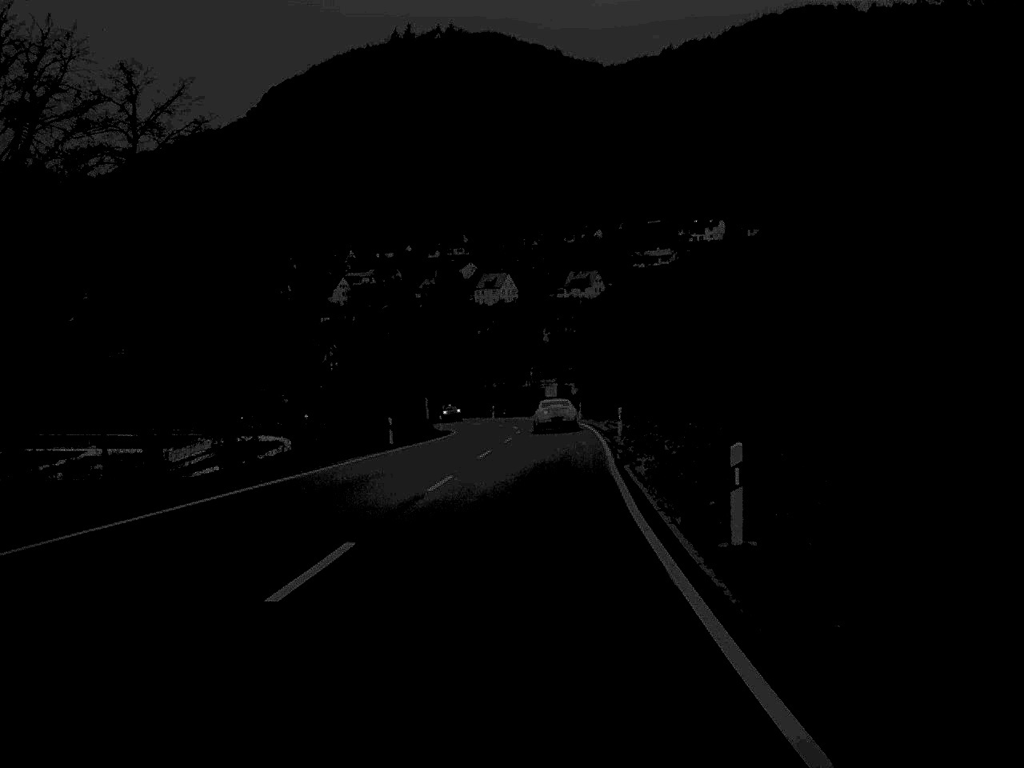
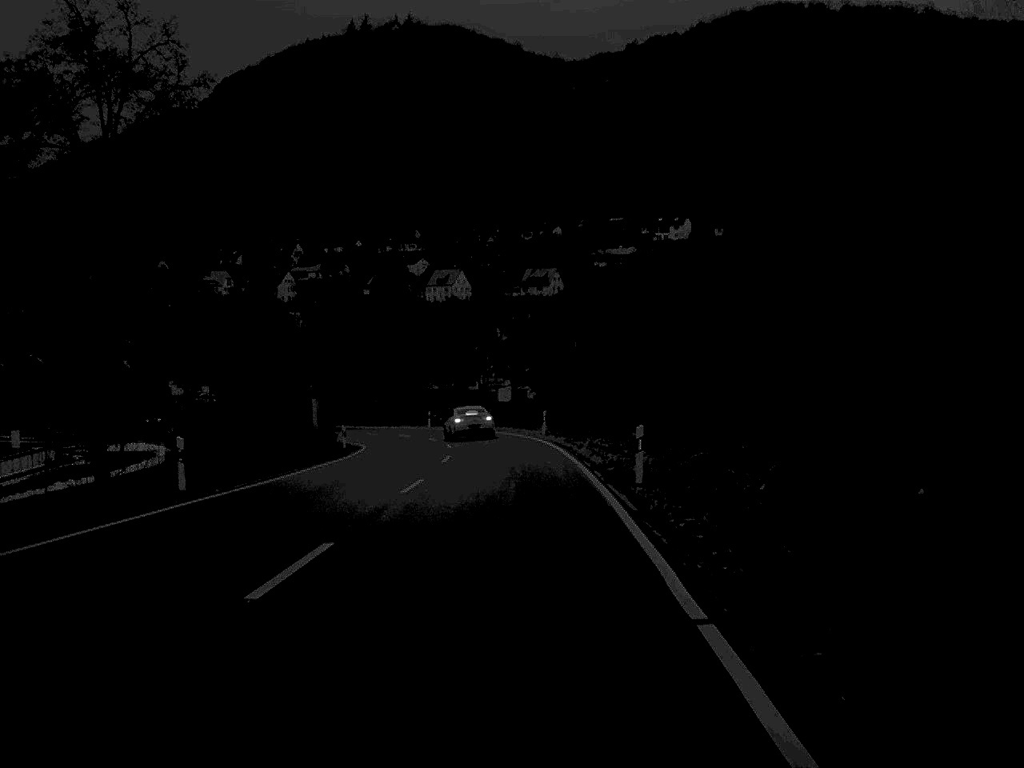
(+0.5, +23.5) m; +2°
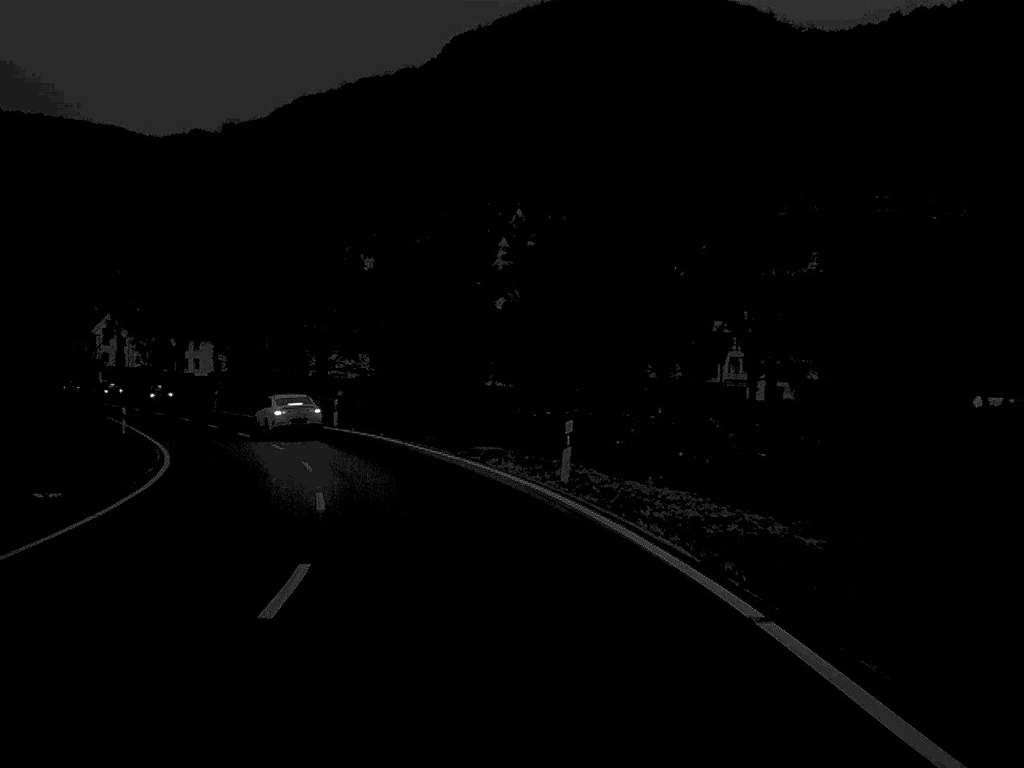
(-2.9, +60.7) m; -11°
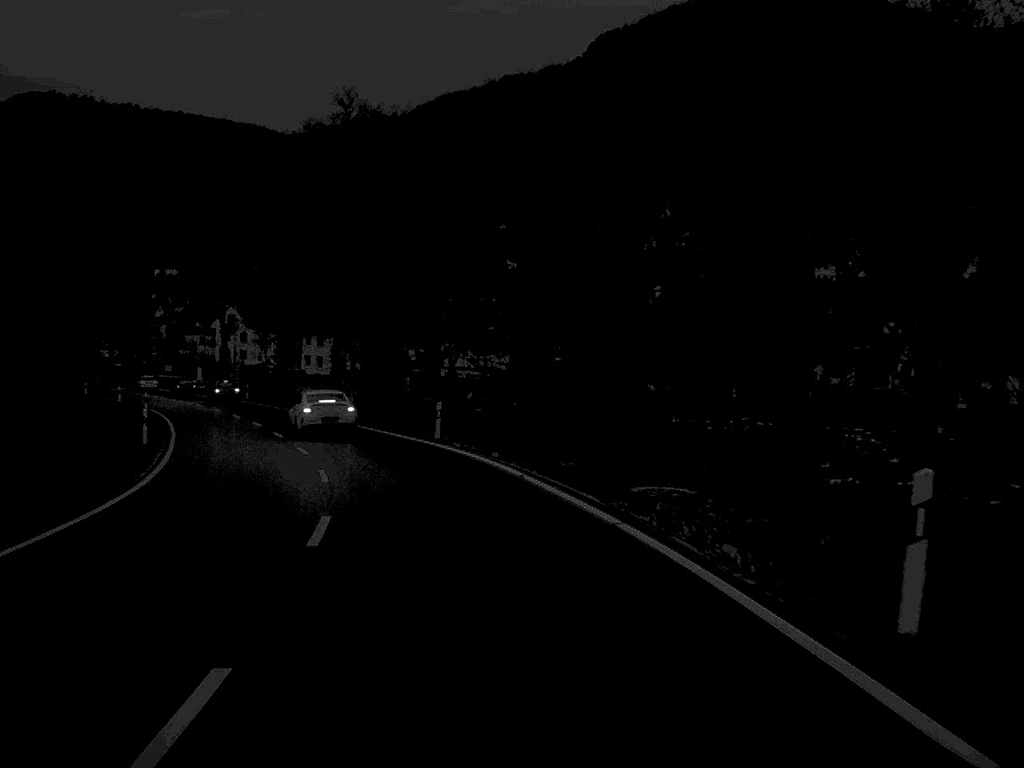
(-0.8, +14.0) m; -6°
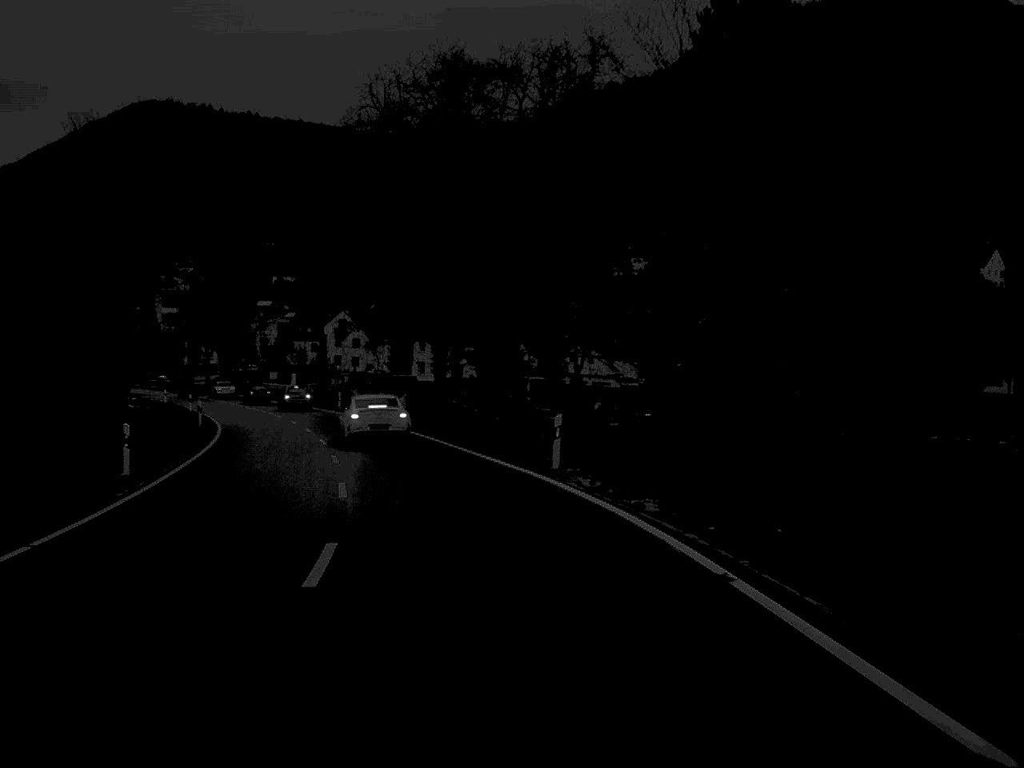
(-0.6, +11.8) m; -5°
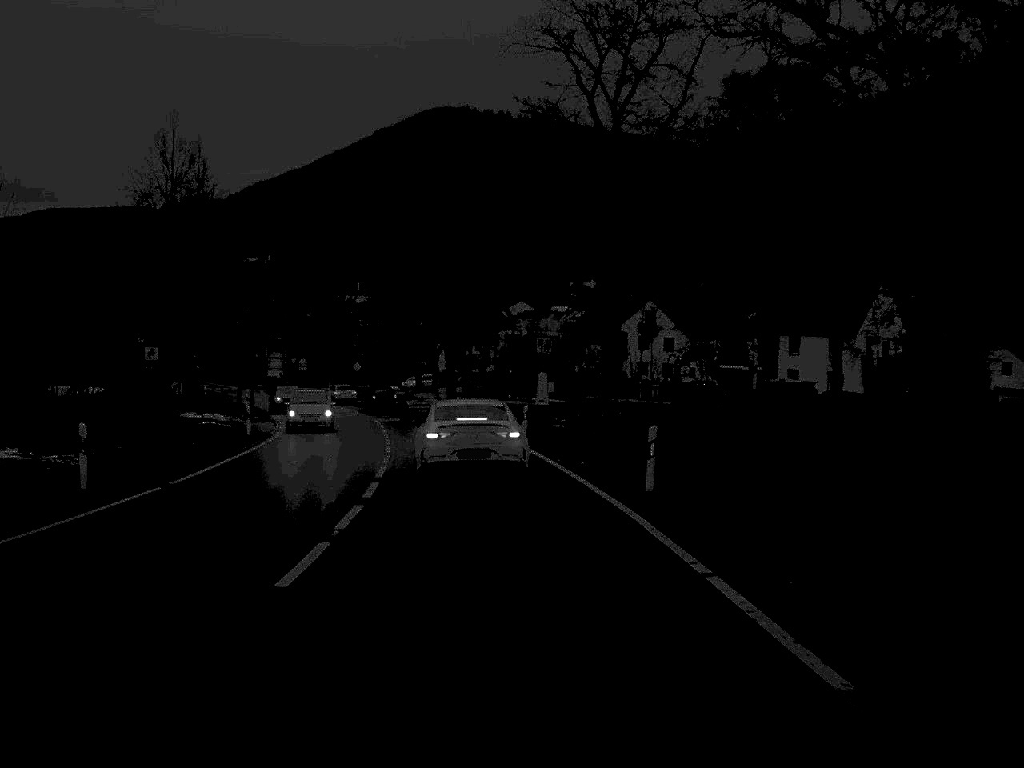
(-7.4, +53.6) m; -13°
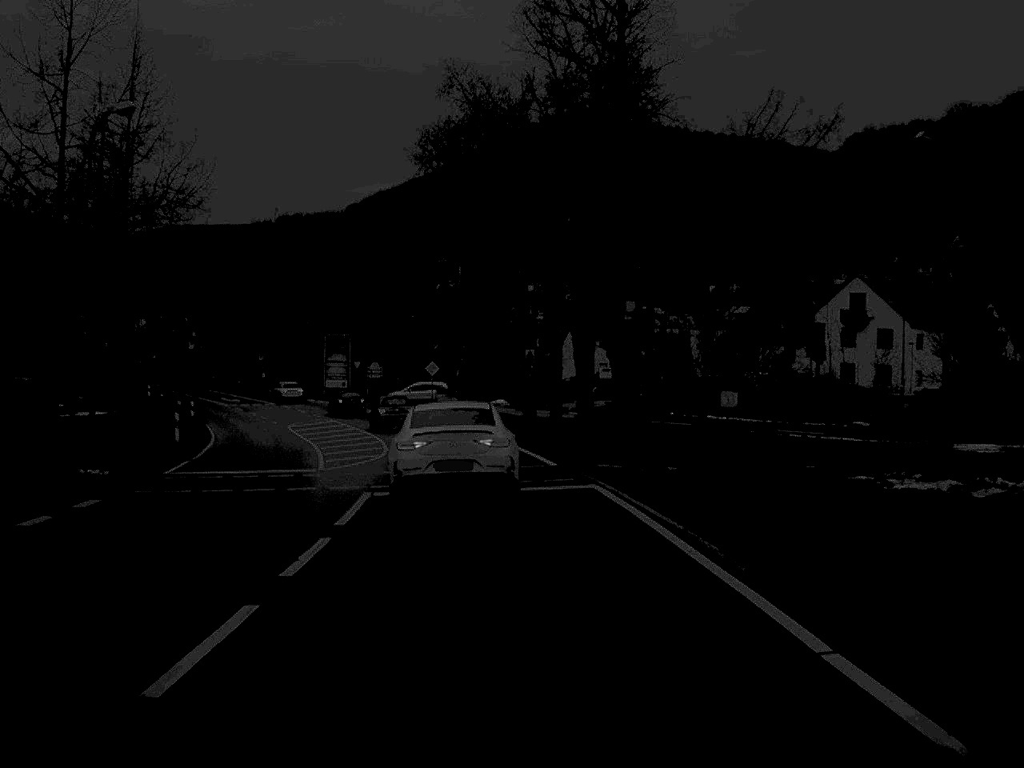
(-2.2, +39.4) m; -6°
